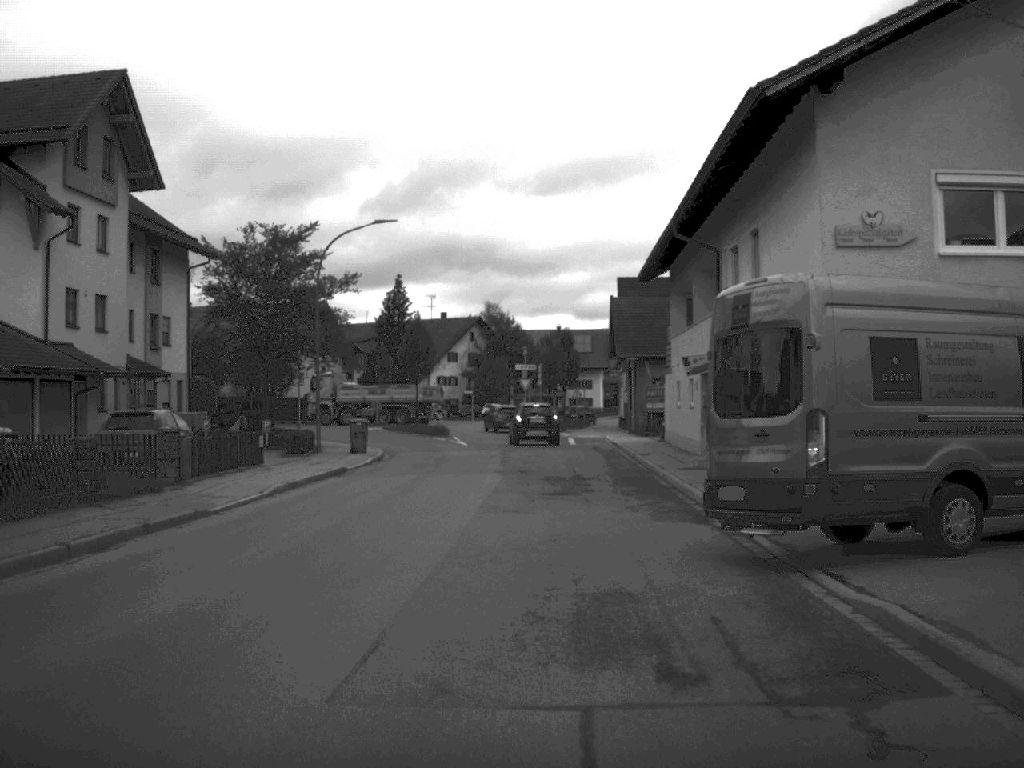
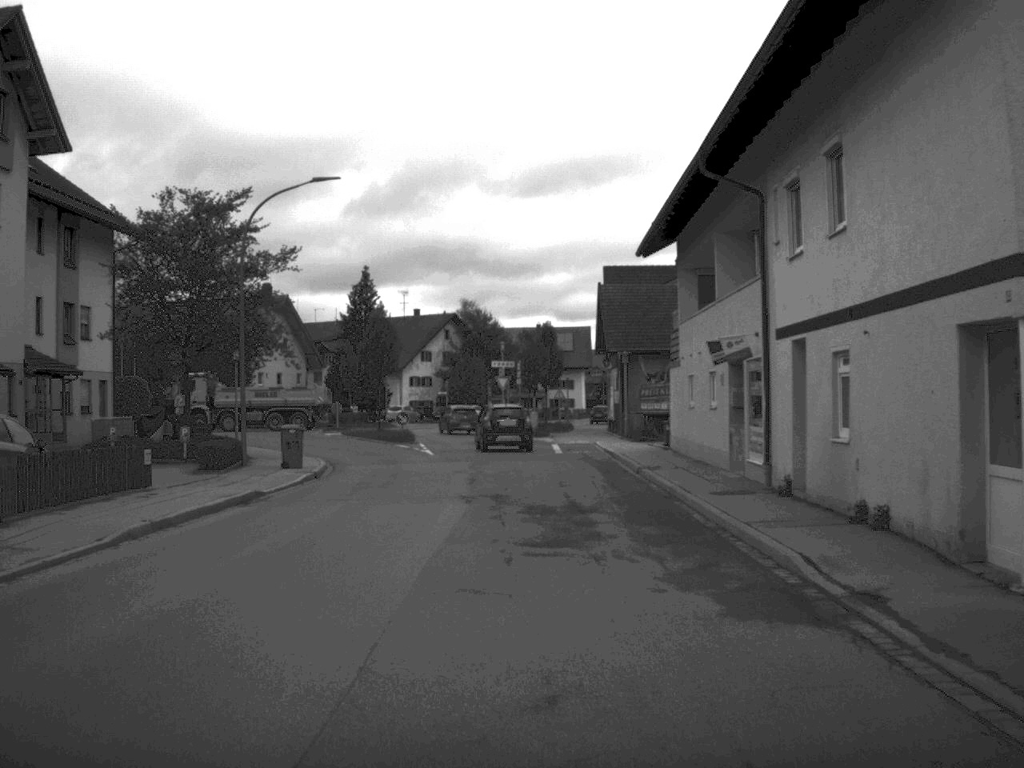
(+0.1, +8.0) m; +1°
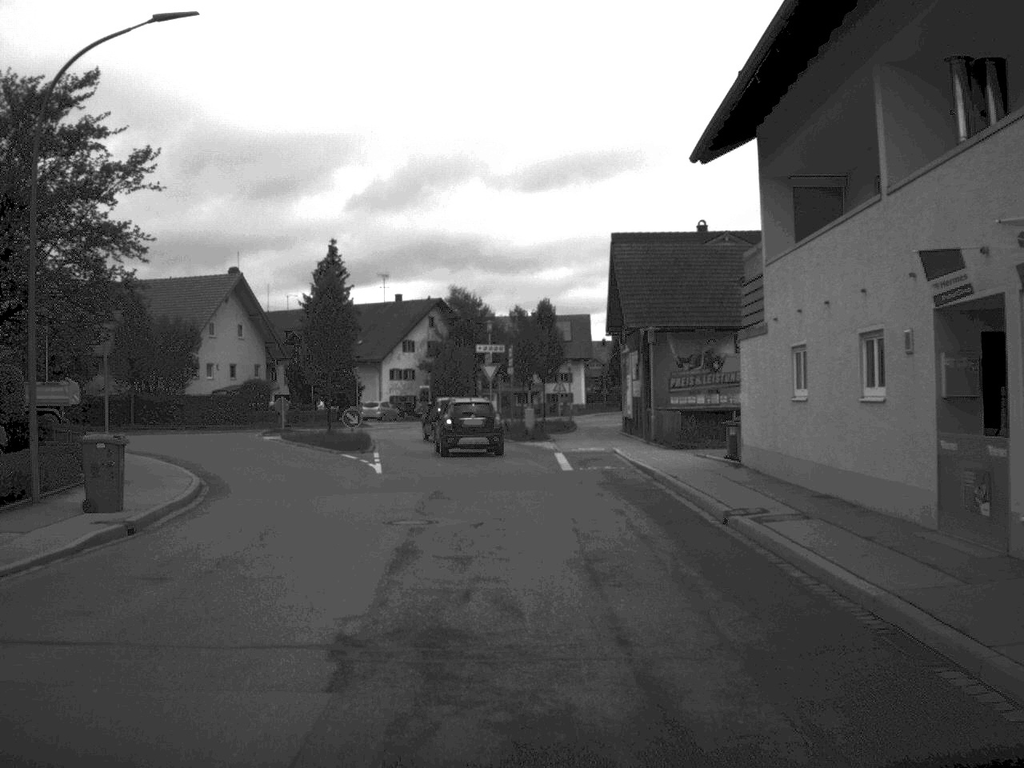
(0.0, +13.8) m; 0°
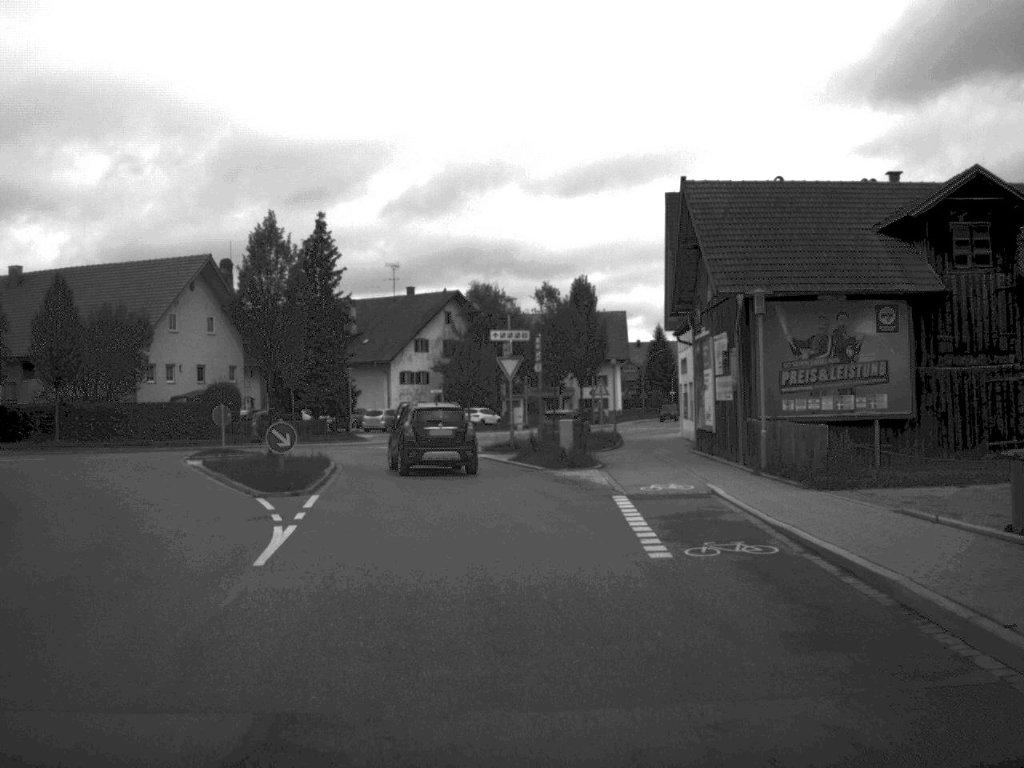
(-0.1, +15.2) m; -1°
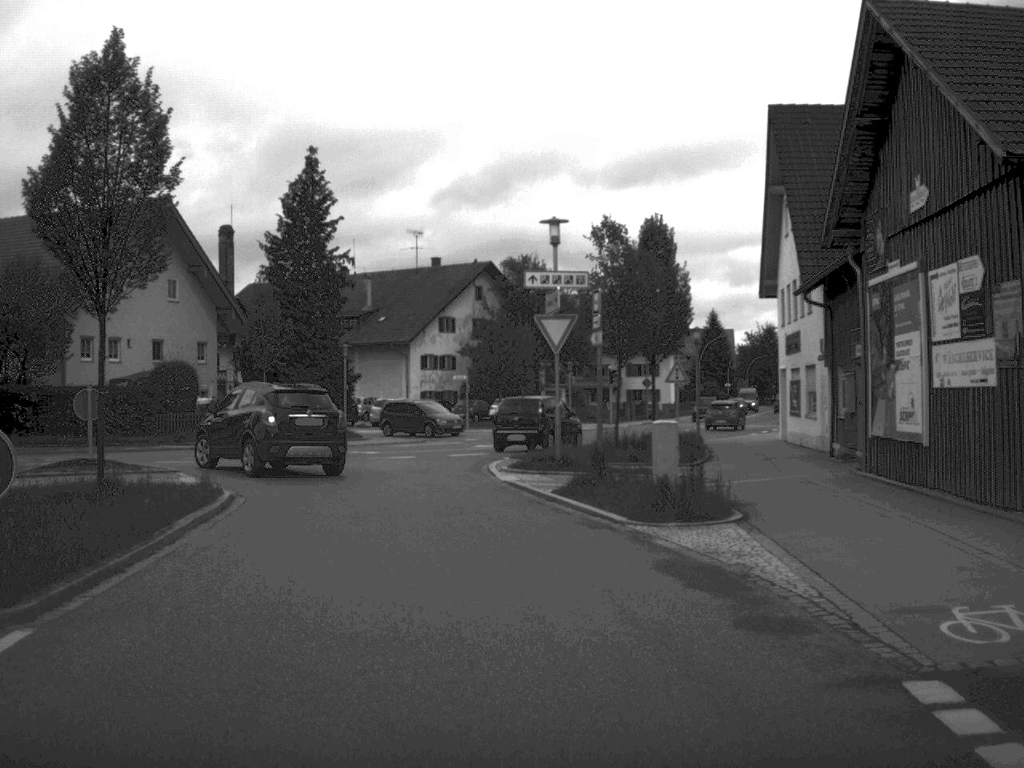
(-0.3, +15.2) m; -2°
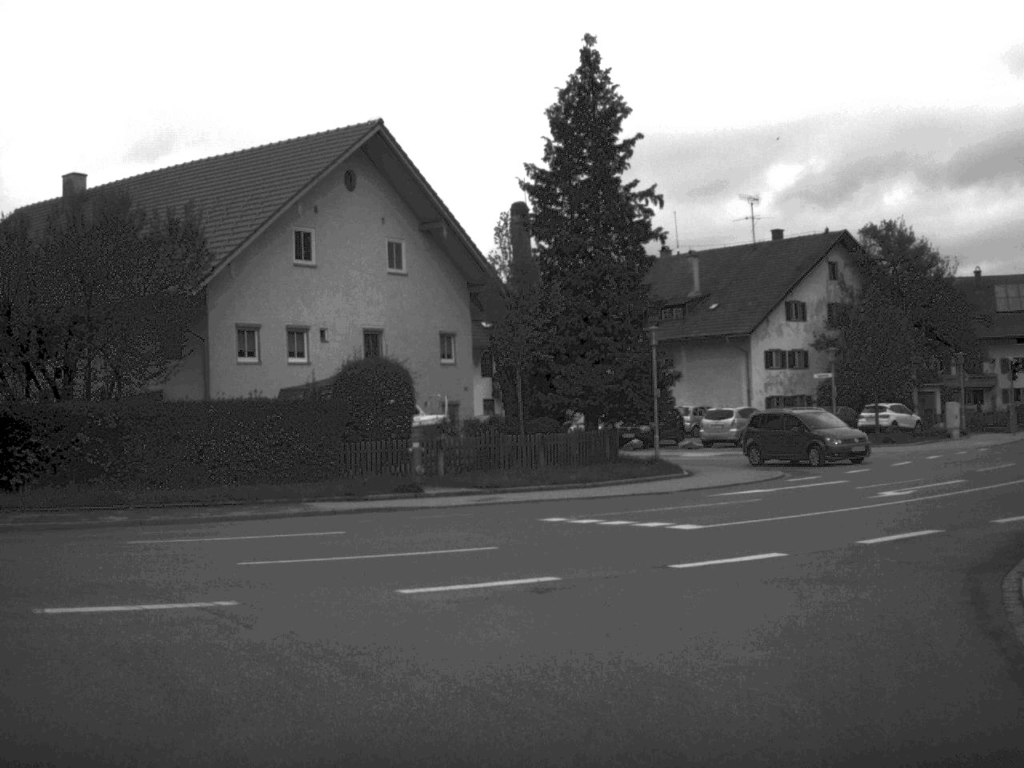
(-1.6, +18.5) m; -16°
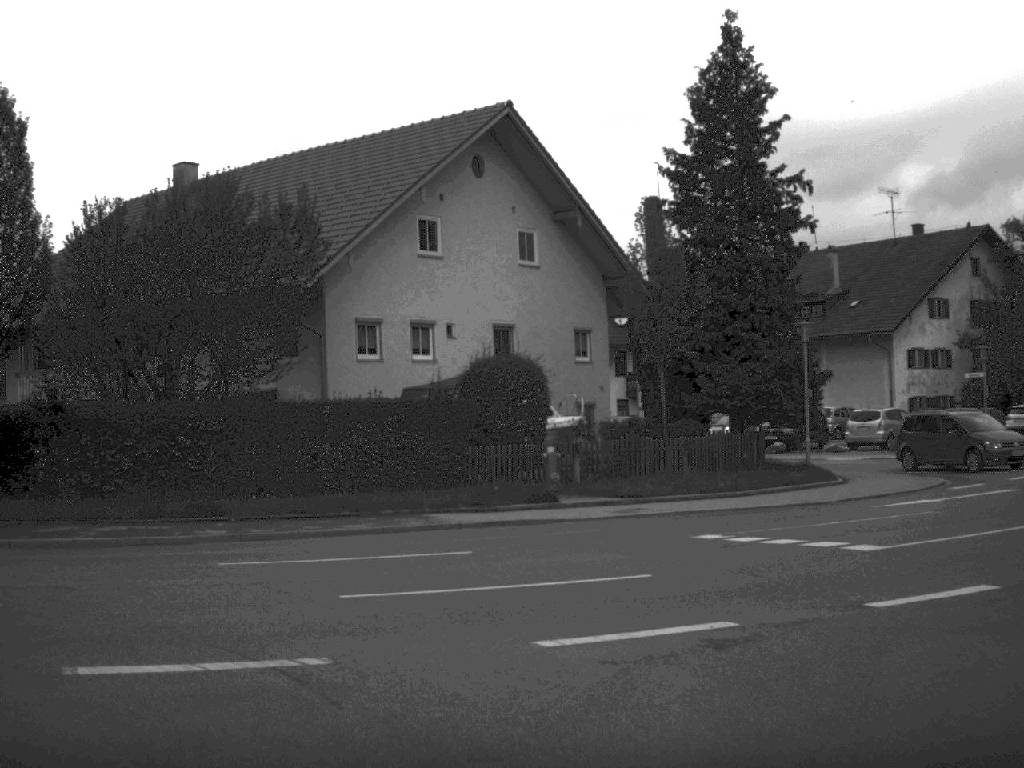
(-0.1, +2.3) m; -6°
